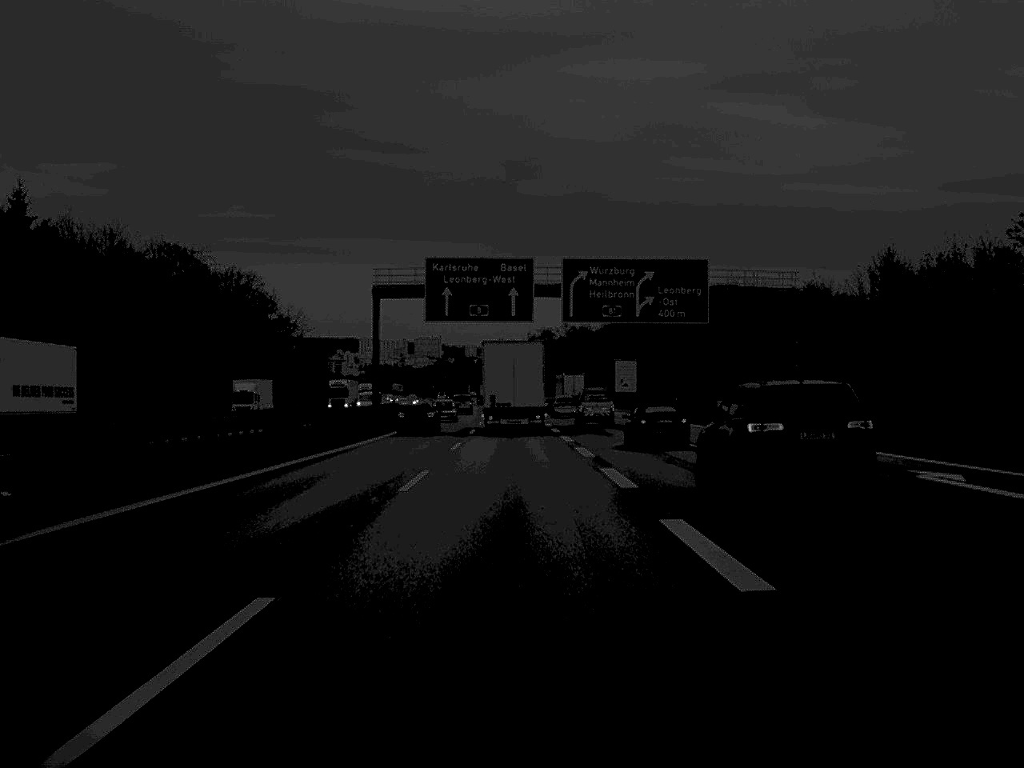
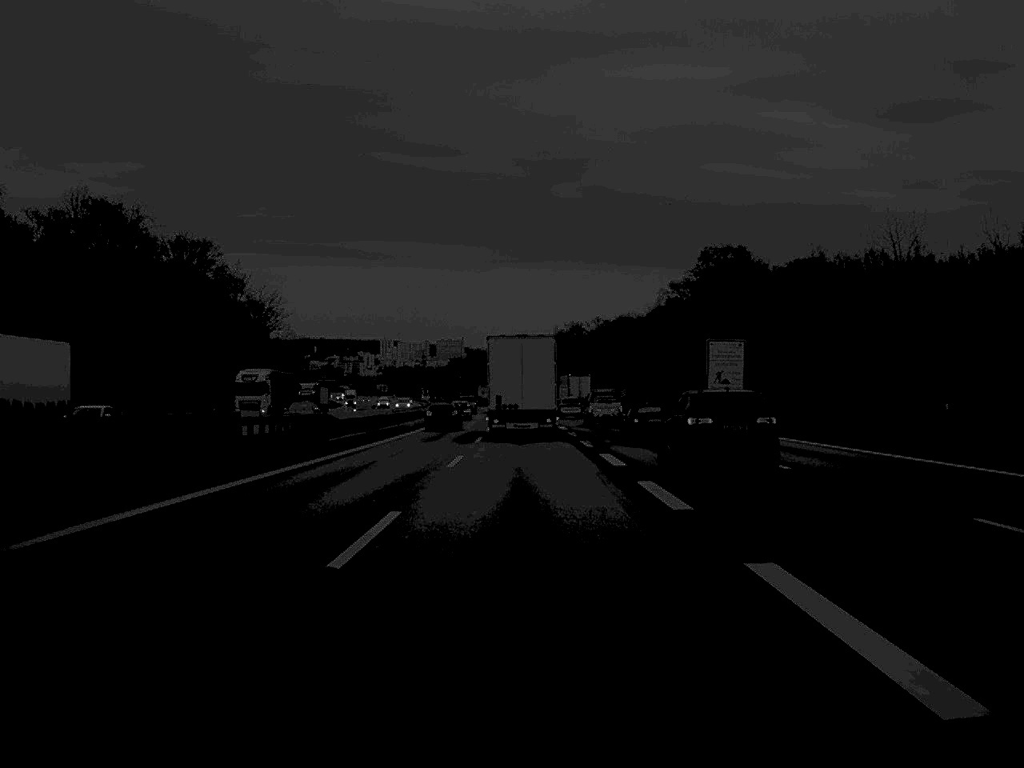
(-0.7, +63.5) m; -1°
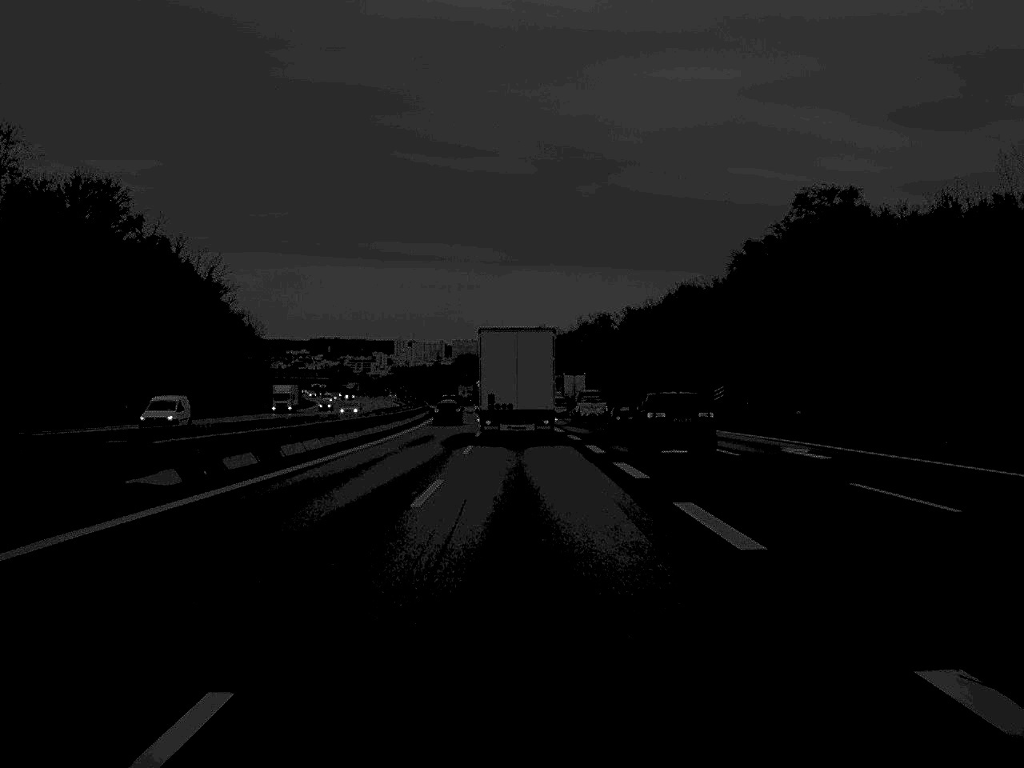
(-0.3, +64.2) m; -1°
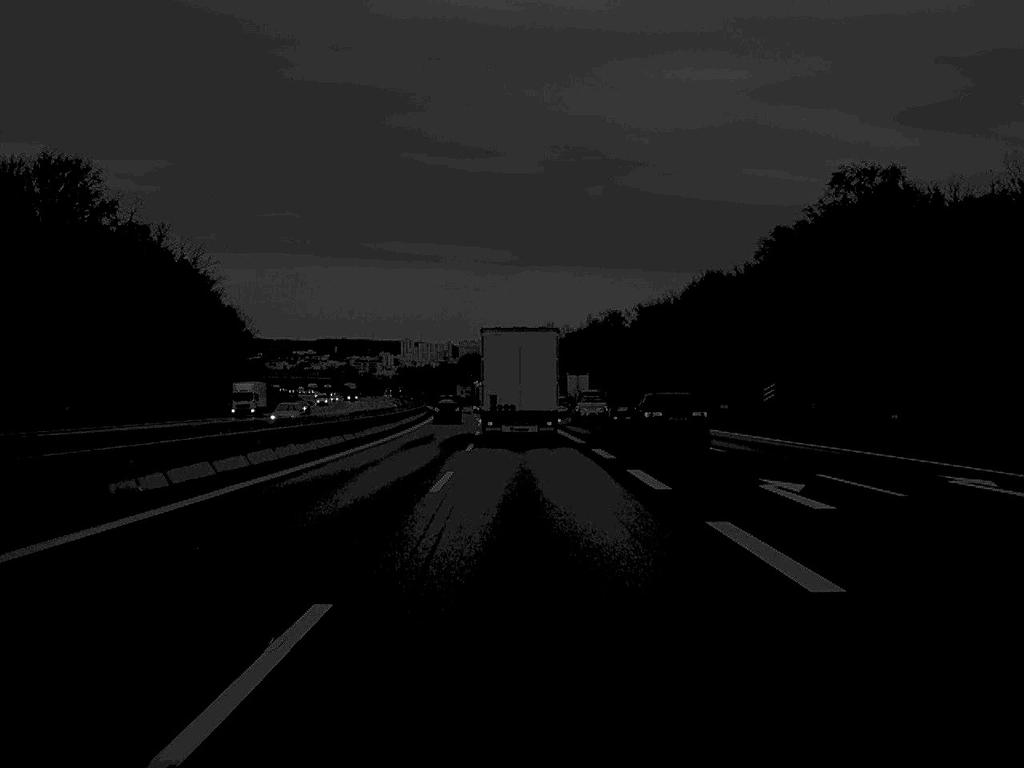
(0.0, +14.9) m; 0°
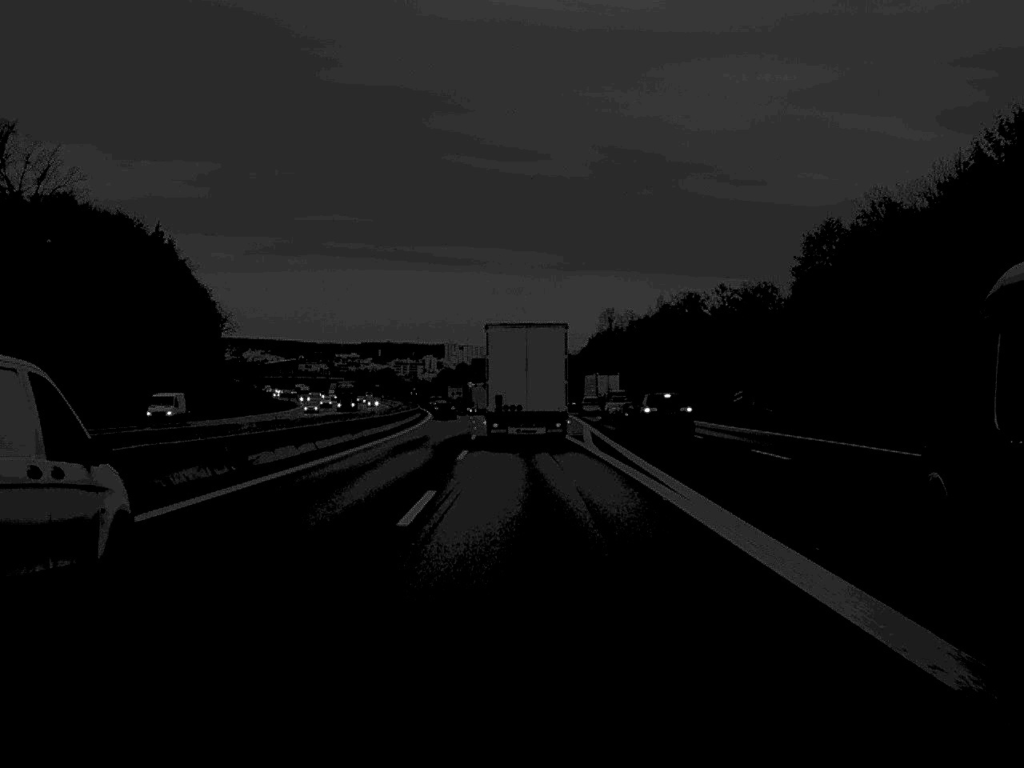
(-1.2, +76.8) m; -2°
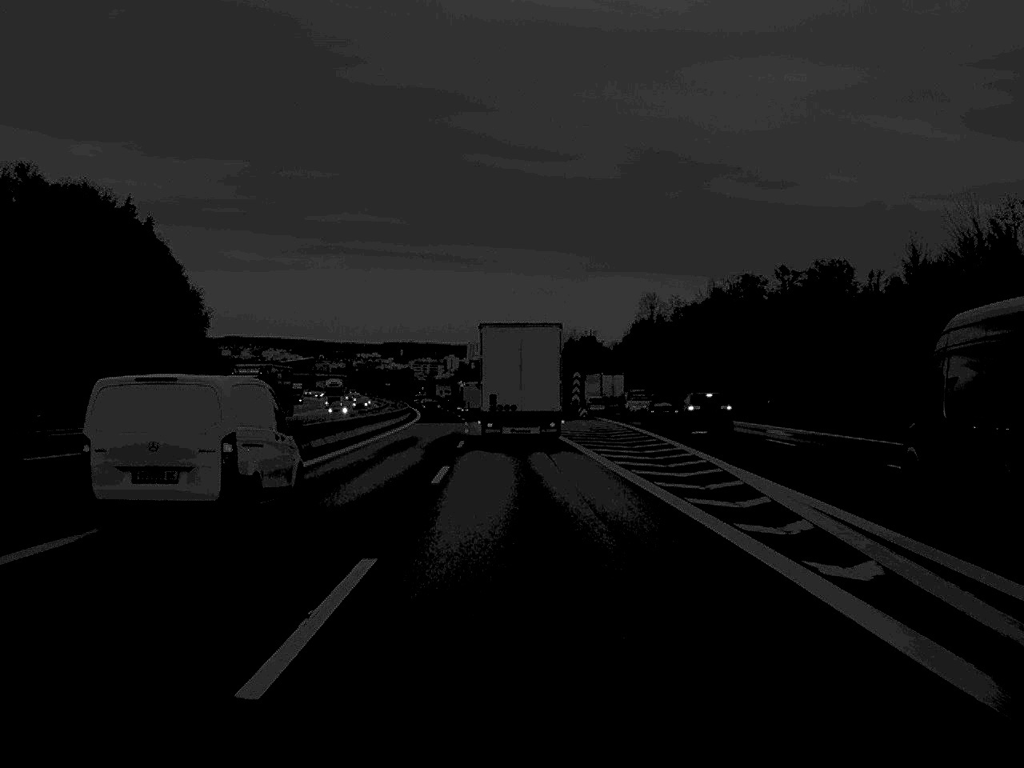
(-0.5, +45.0) m; -1°
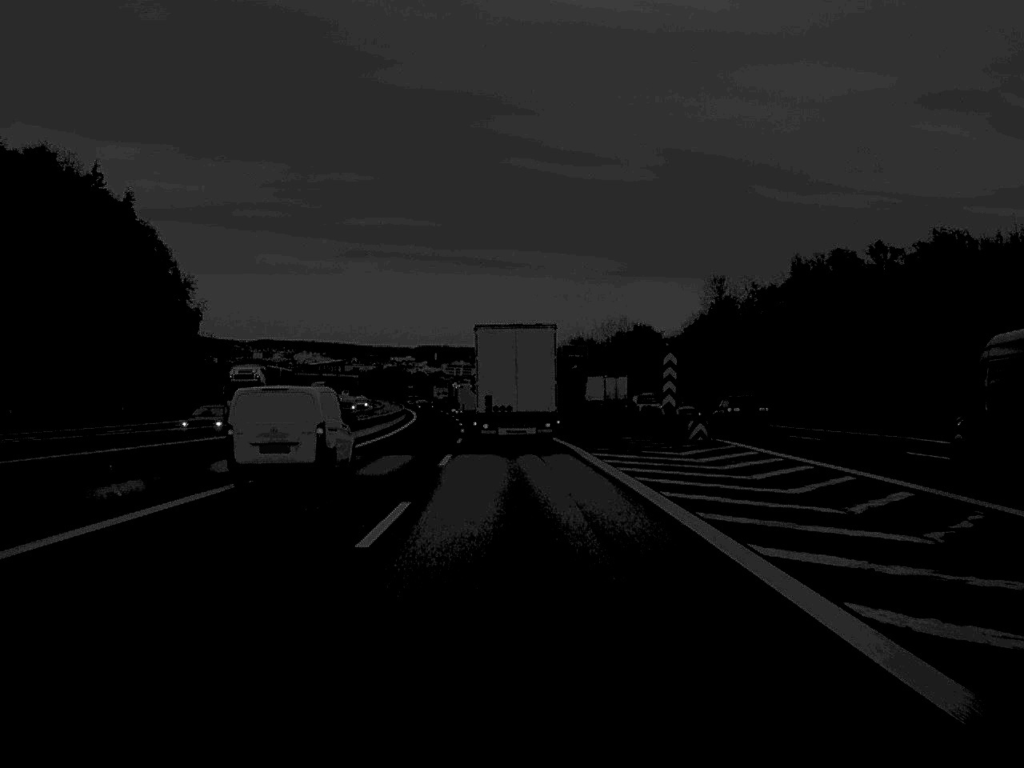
(-0.6, +46.5) m; -2°
